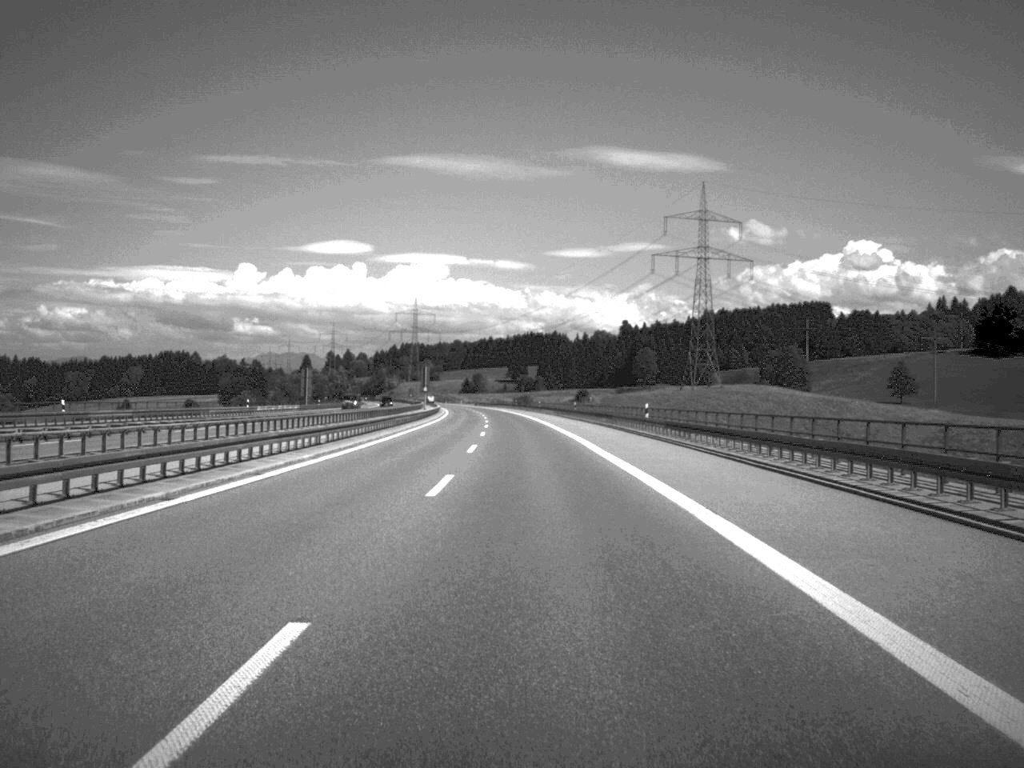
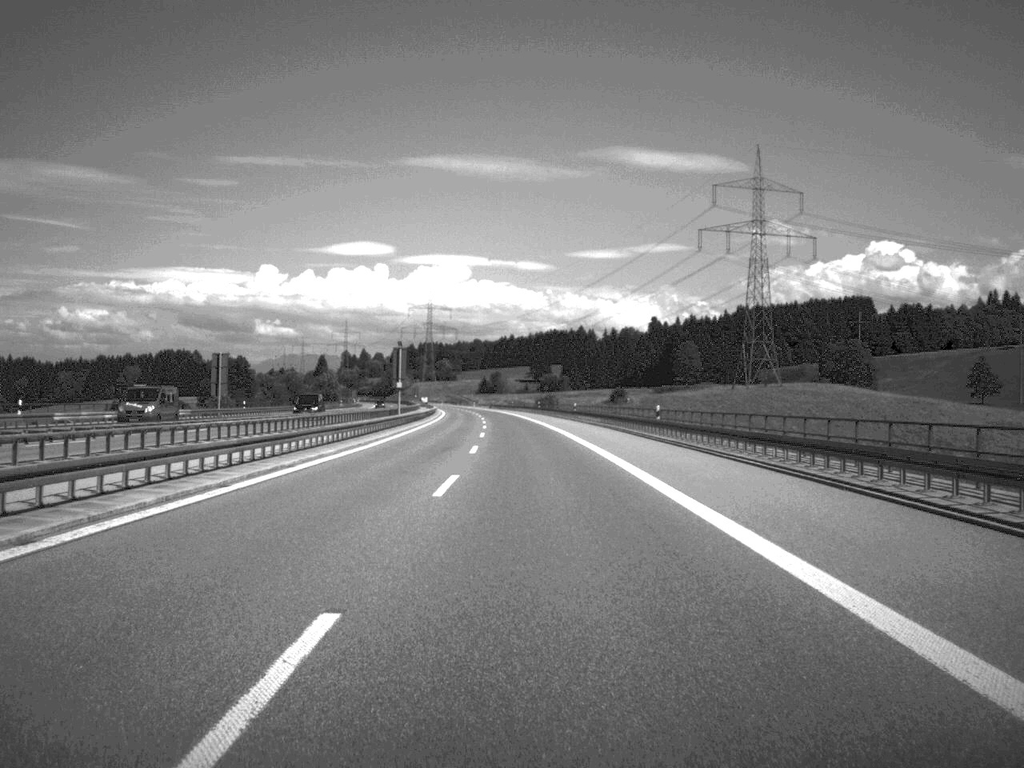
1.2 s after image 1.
(-0.5, +52.7) m; -1°
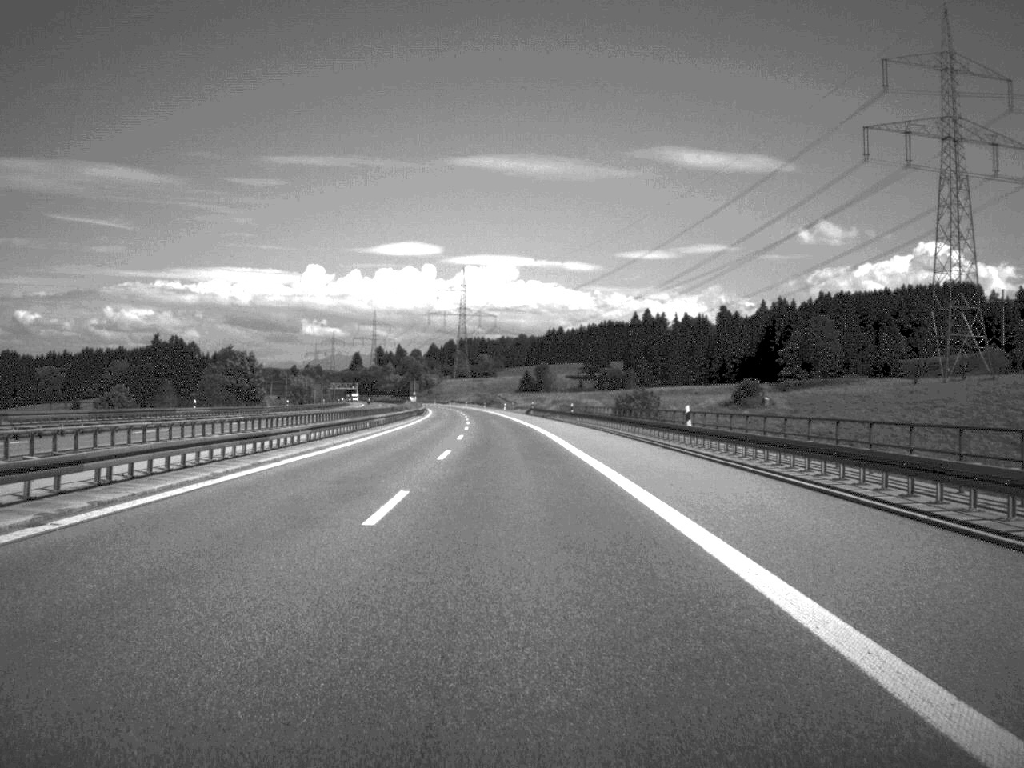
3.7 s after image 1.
(-2.1, +110.9) m; -2°
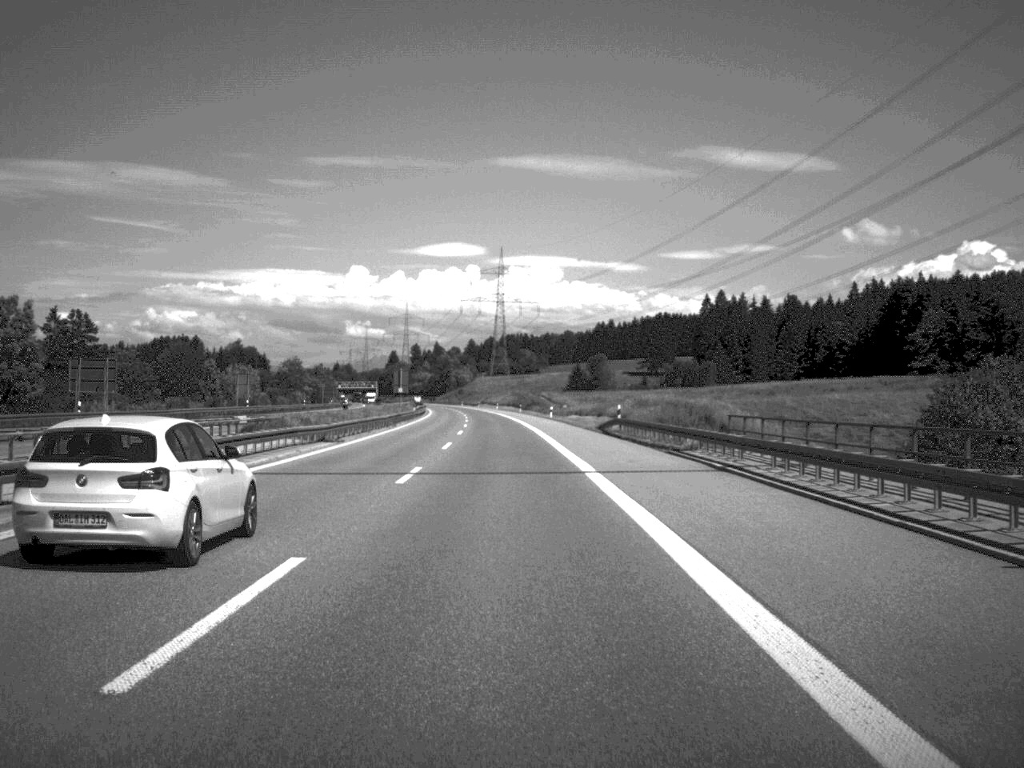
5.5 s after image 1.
(-1.5, +79.4) m; -2°
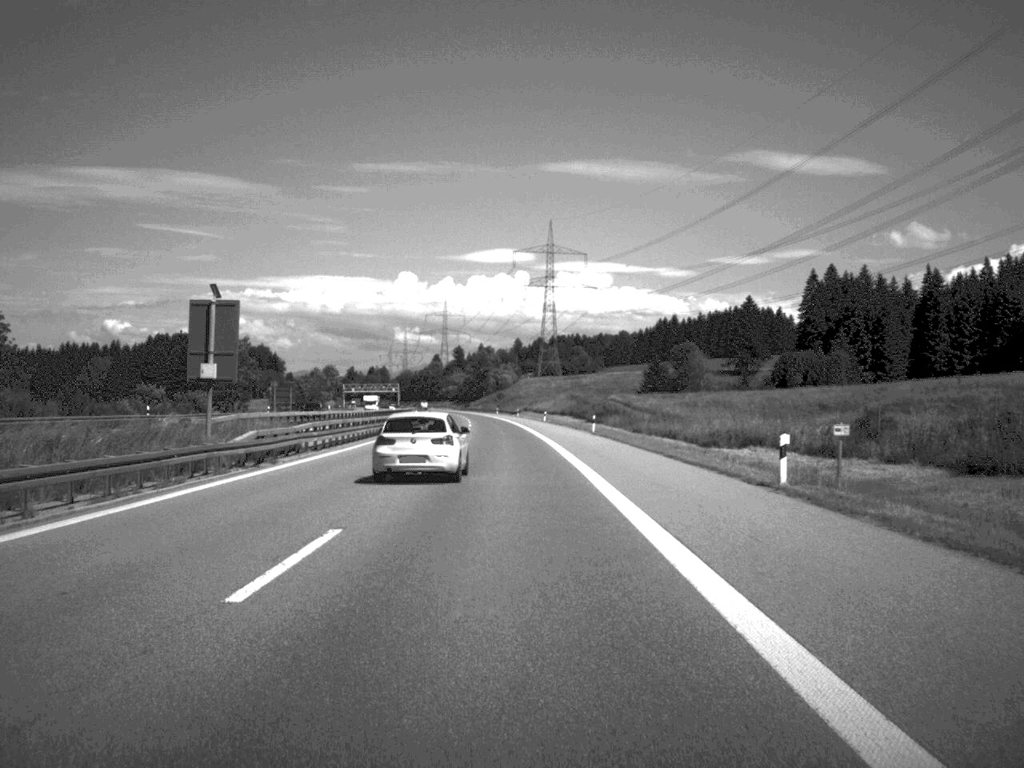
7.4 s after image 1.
(-1.9, +85.2) m; -2°
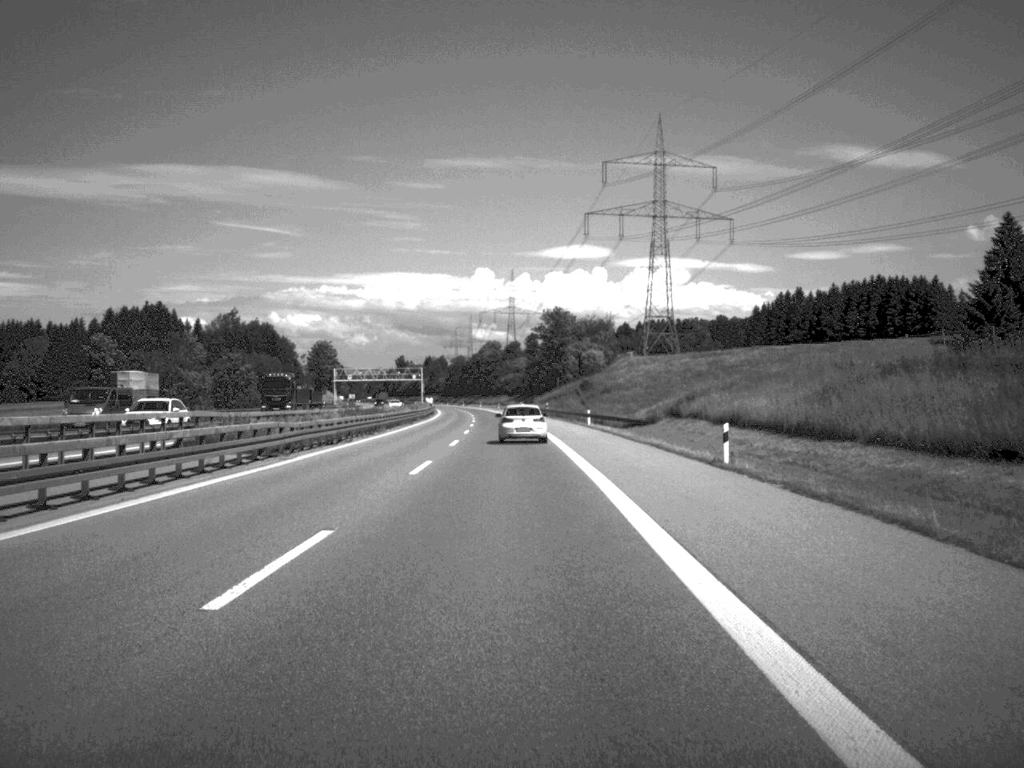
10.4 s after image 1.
(-4.4, +141.6) m; -4°
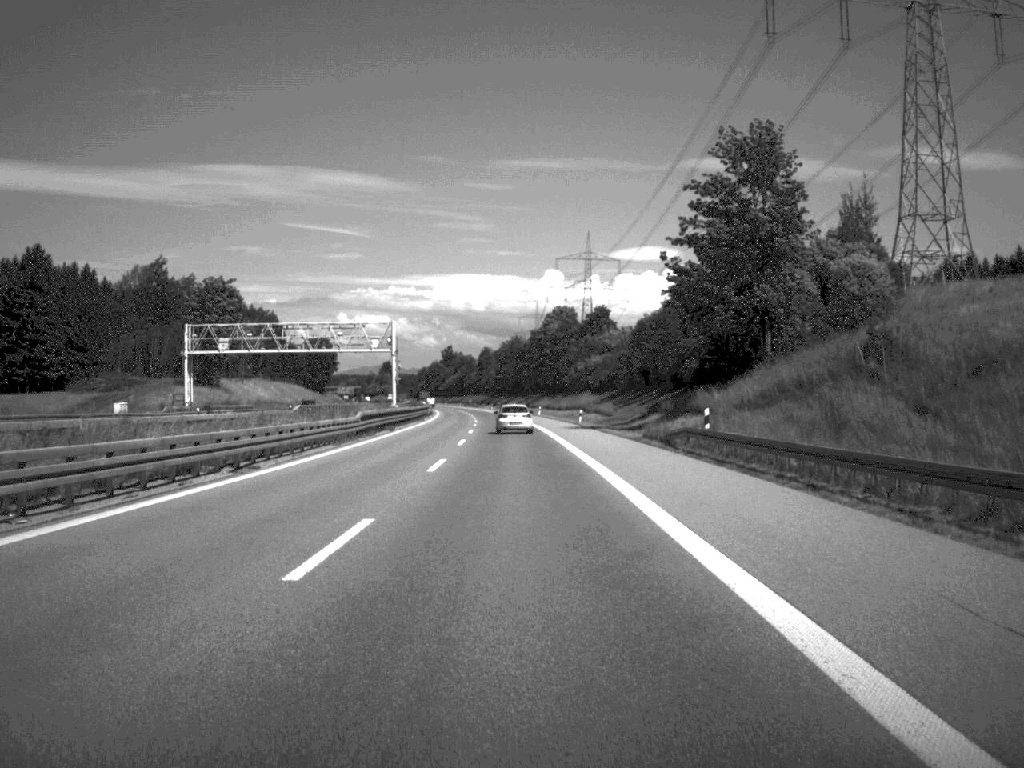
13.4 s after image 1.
(-4.1, +139.9) m; -3°
